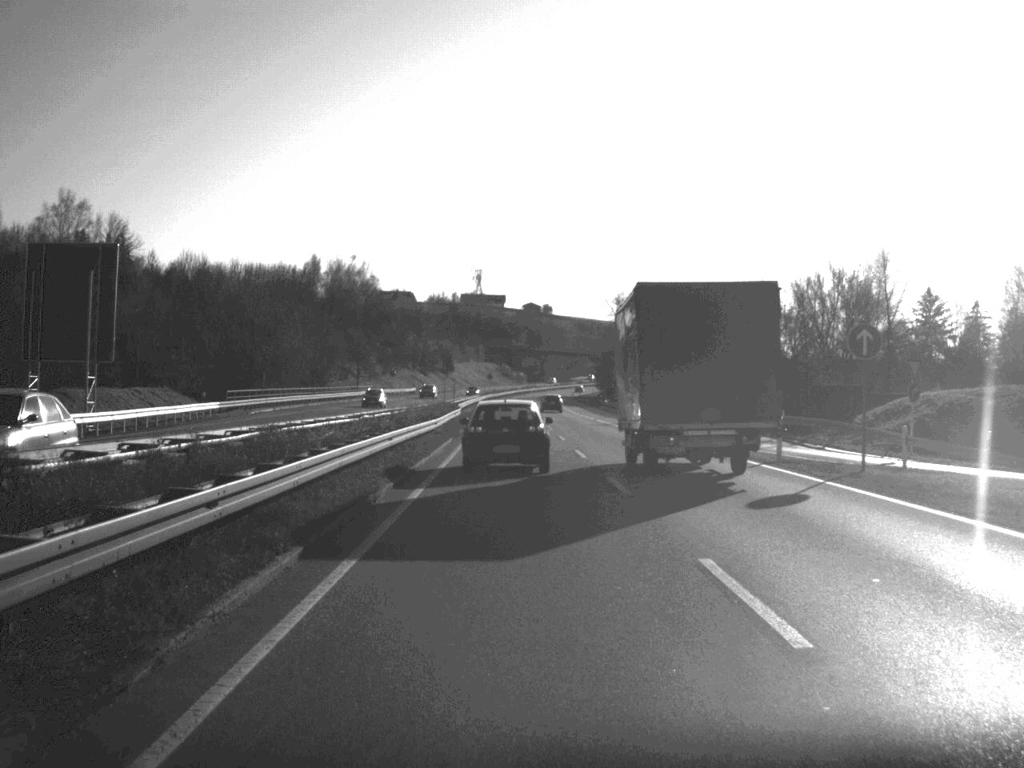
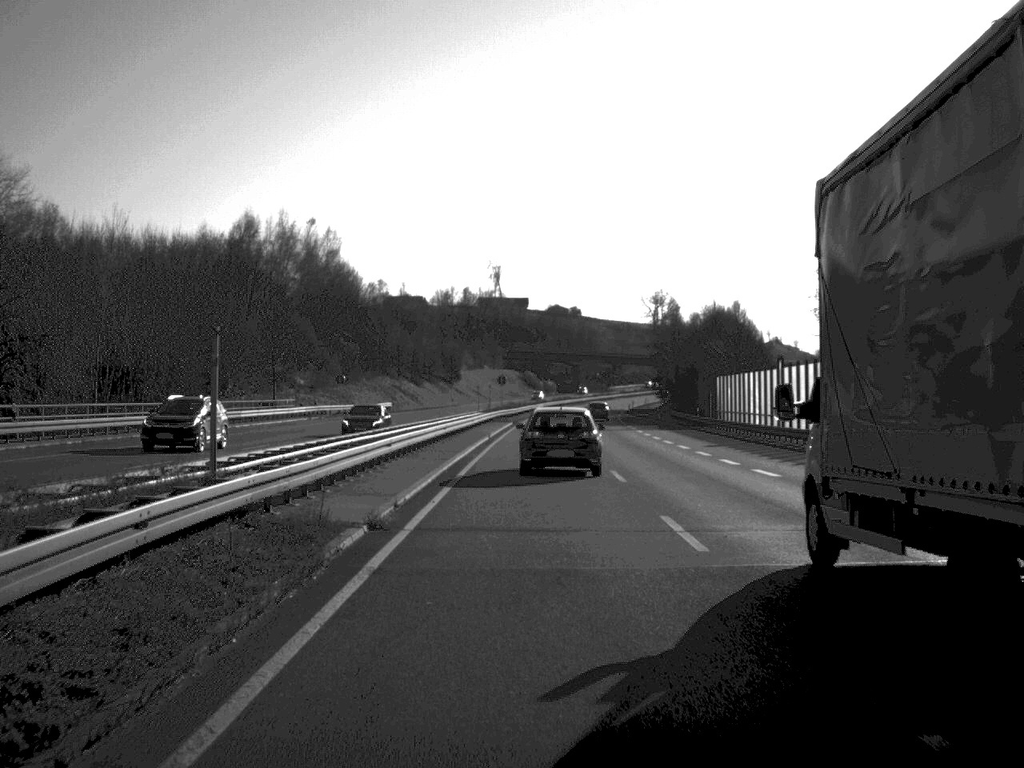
(-0.8, +65.3) m; -1°
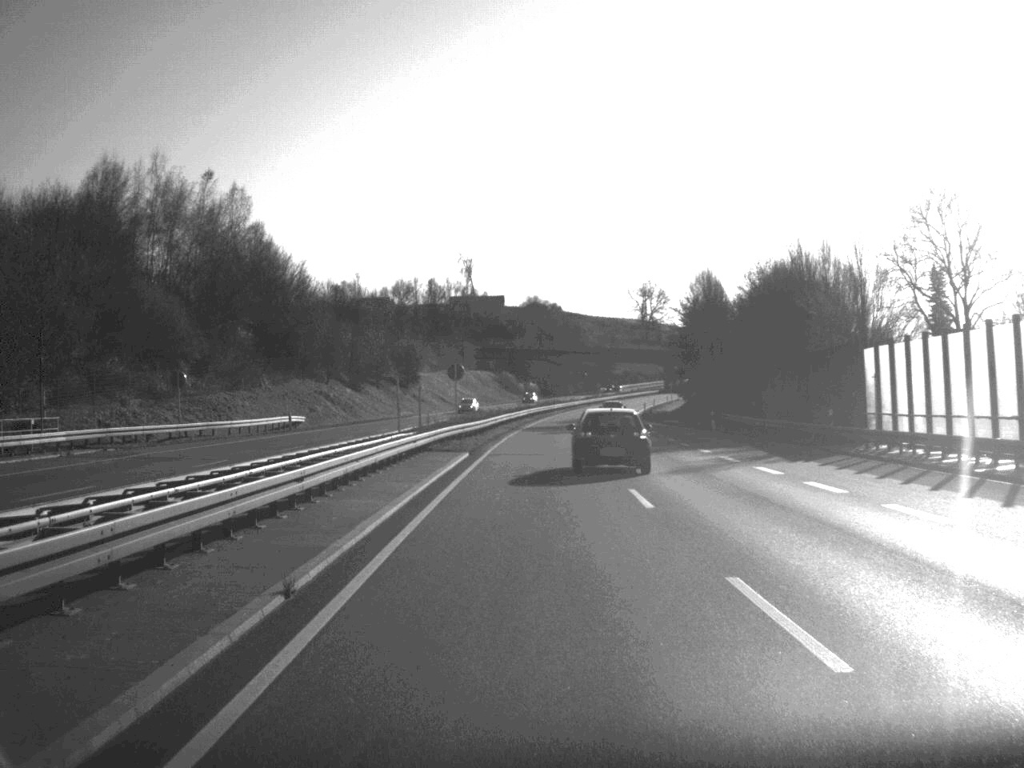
(+0.3, +41.8) m; +1°
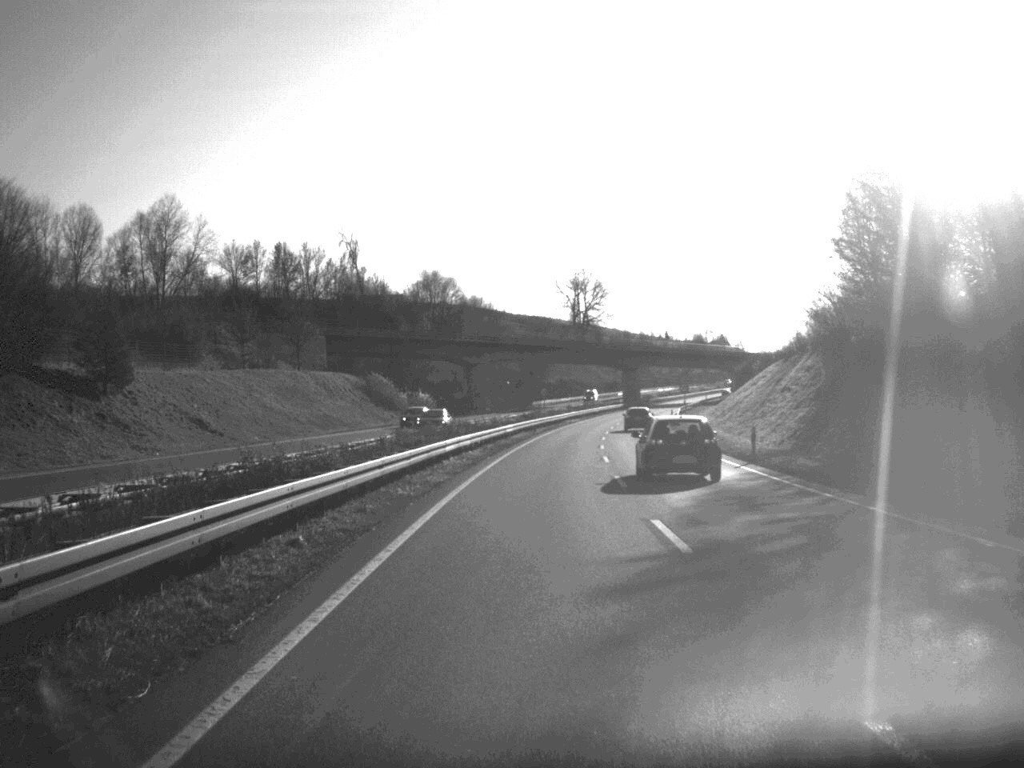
(+2.7, +90.1) m; +4°
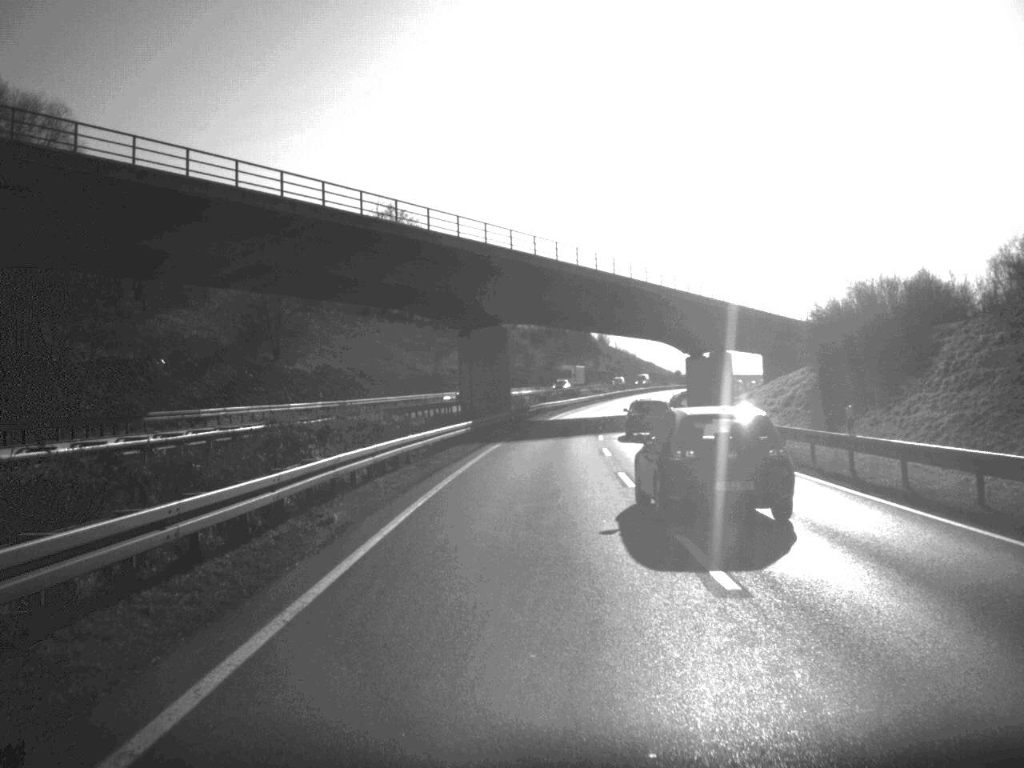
(+8.6, +123.6) m; +8°
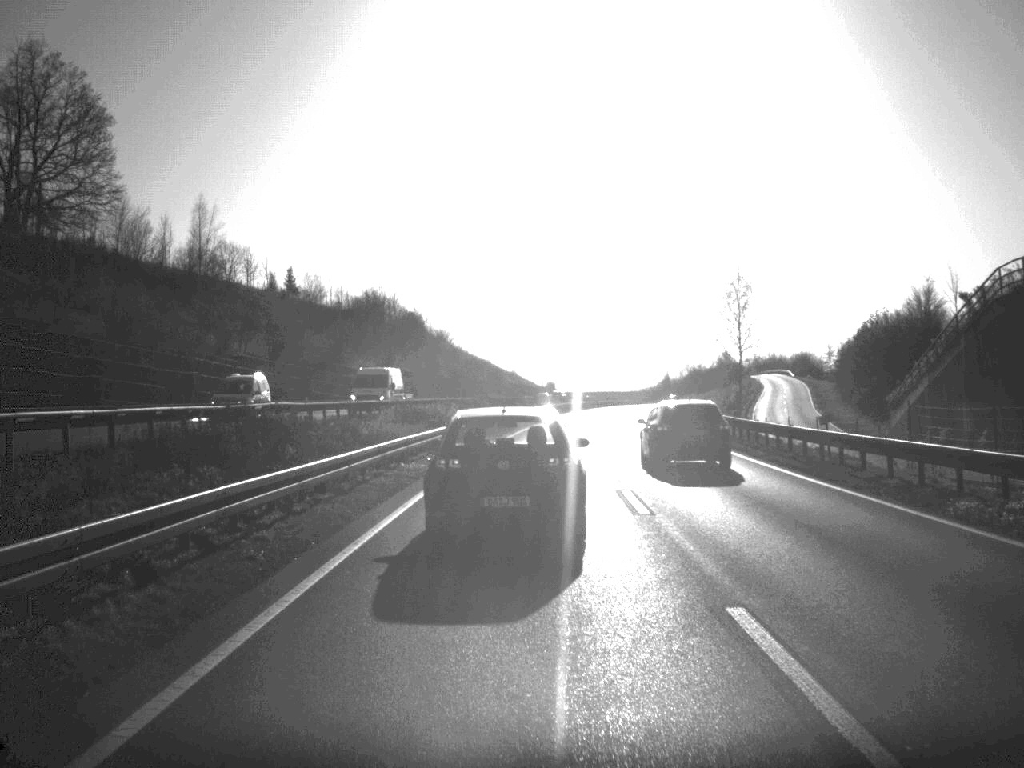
(+7.0, +112.2) m; +7°
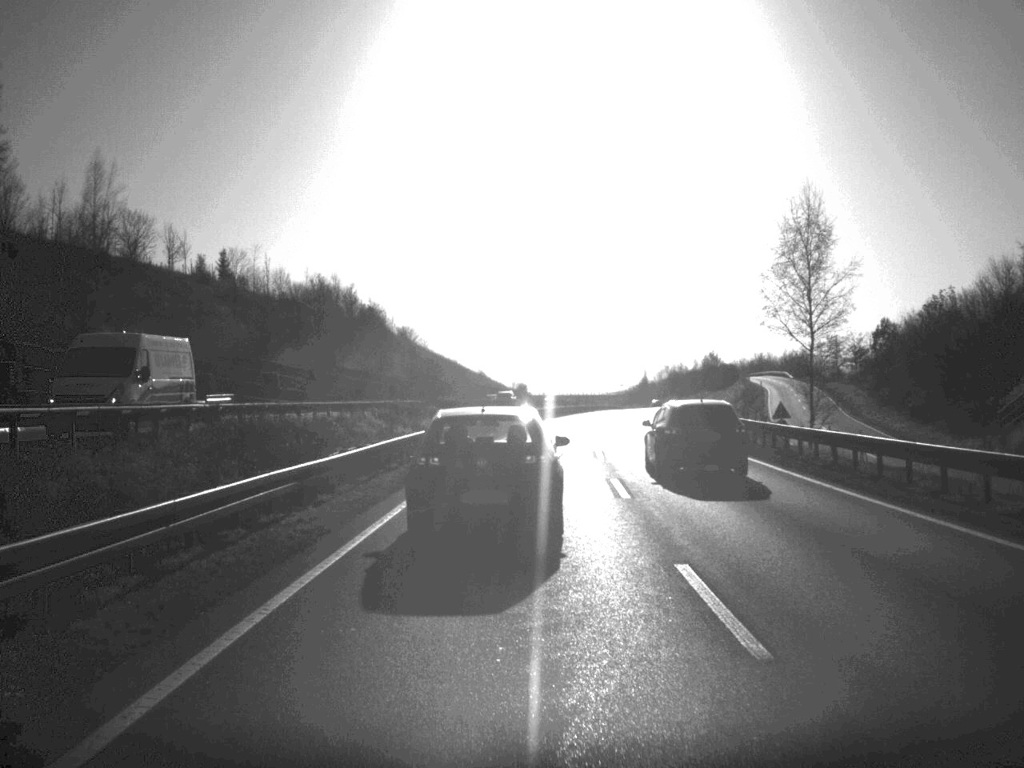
(+0.3, +21.5) m; +1°
